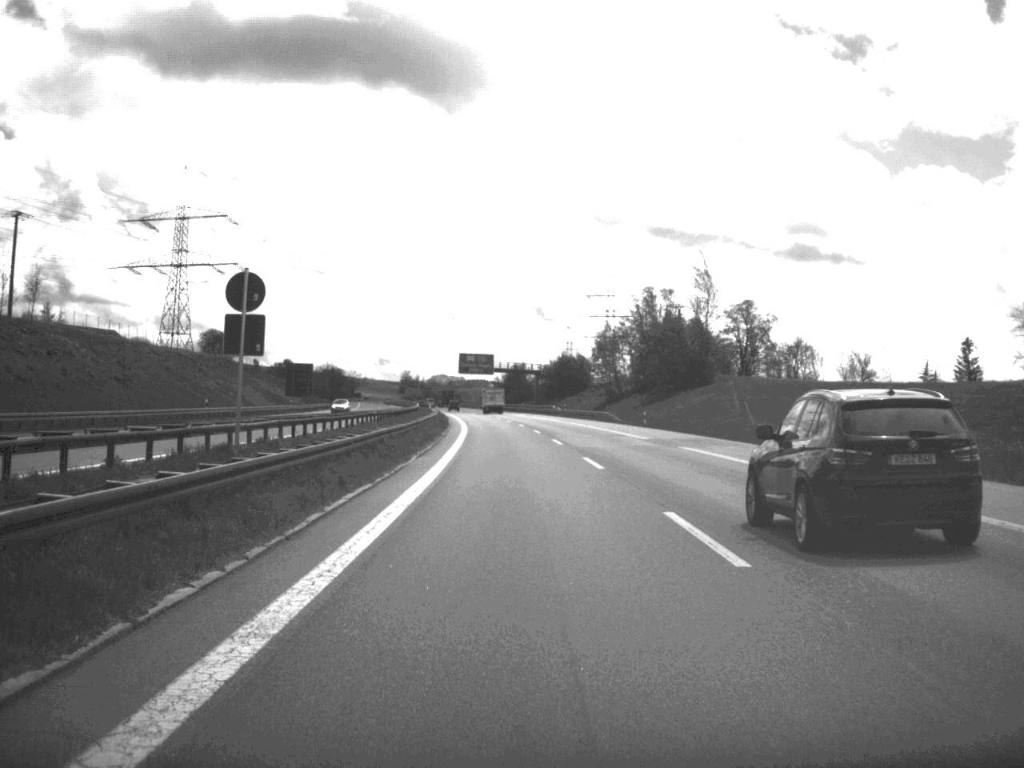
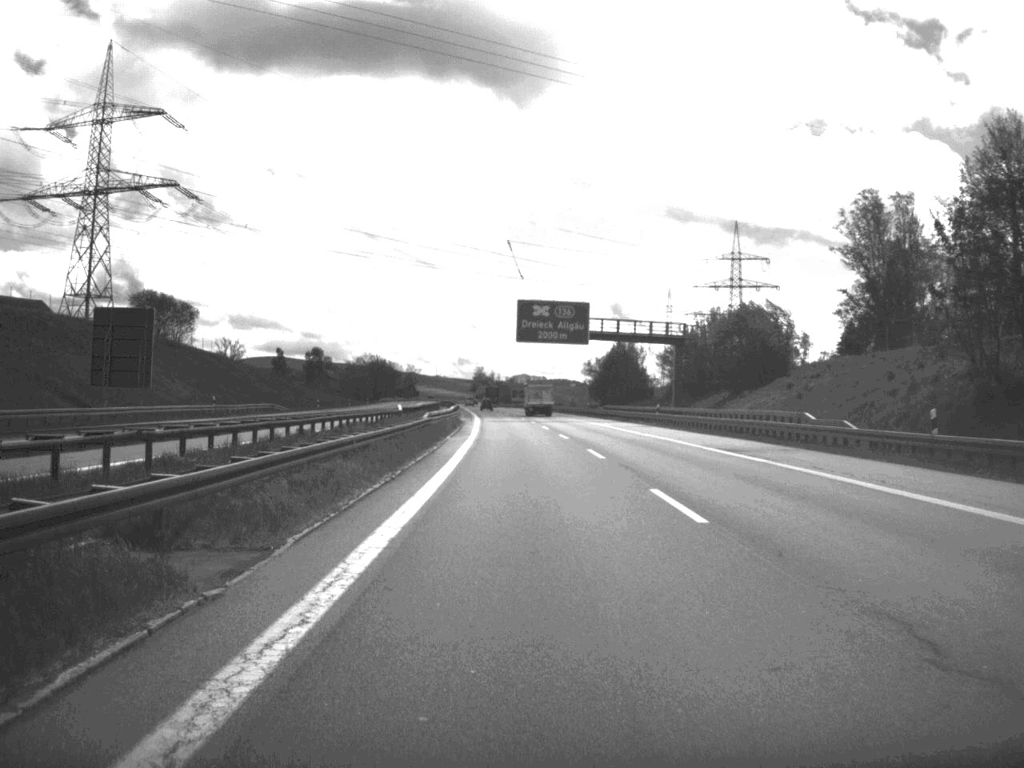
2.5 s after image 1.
(-3.7, +101.8) m; -4°
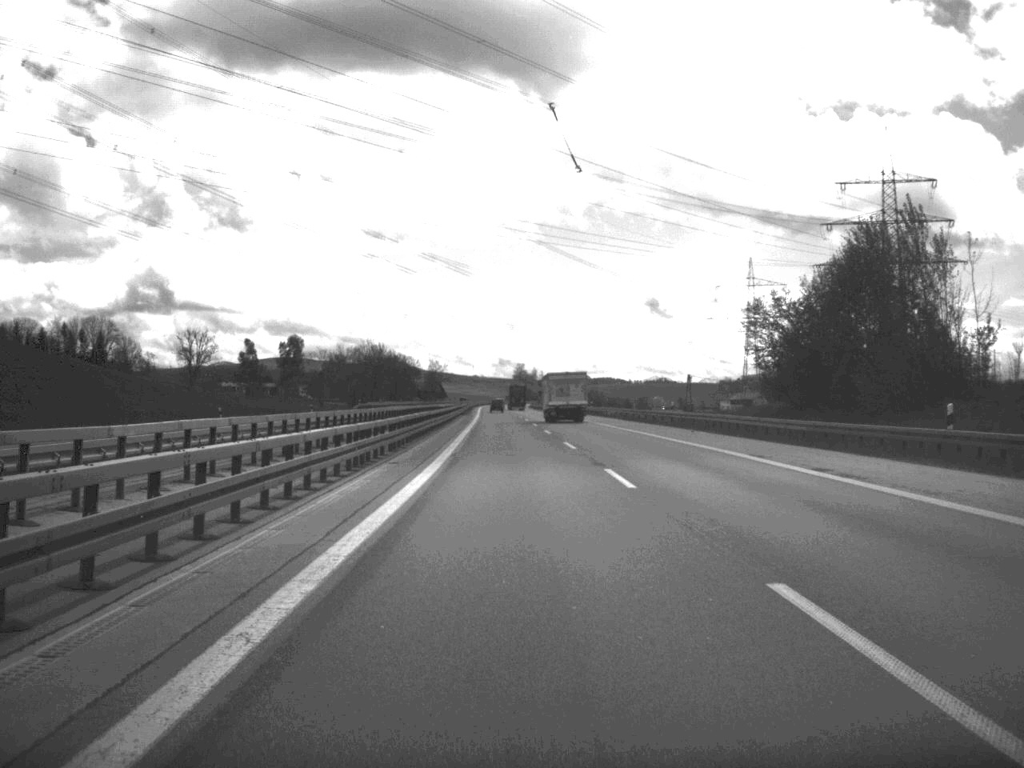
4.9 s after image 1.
(-2.1, +99.9) m; -2°
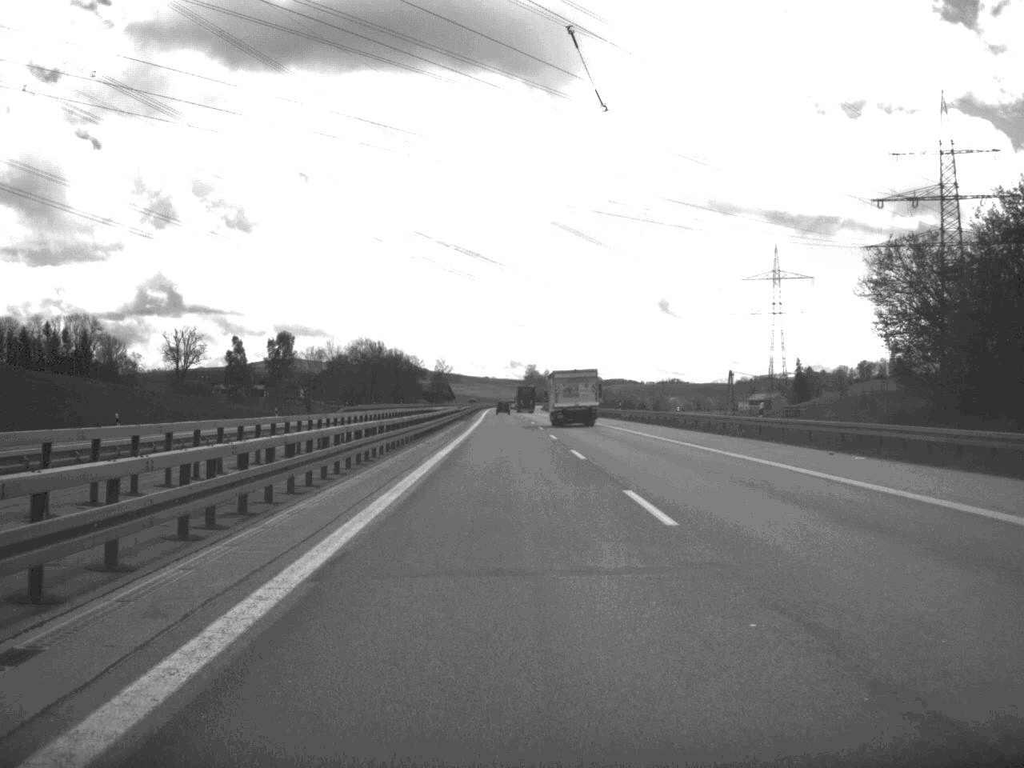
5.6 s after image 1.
(-0.1, +24.4) m; -1°
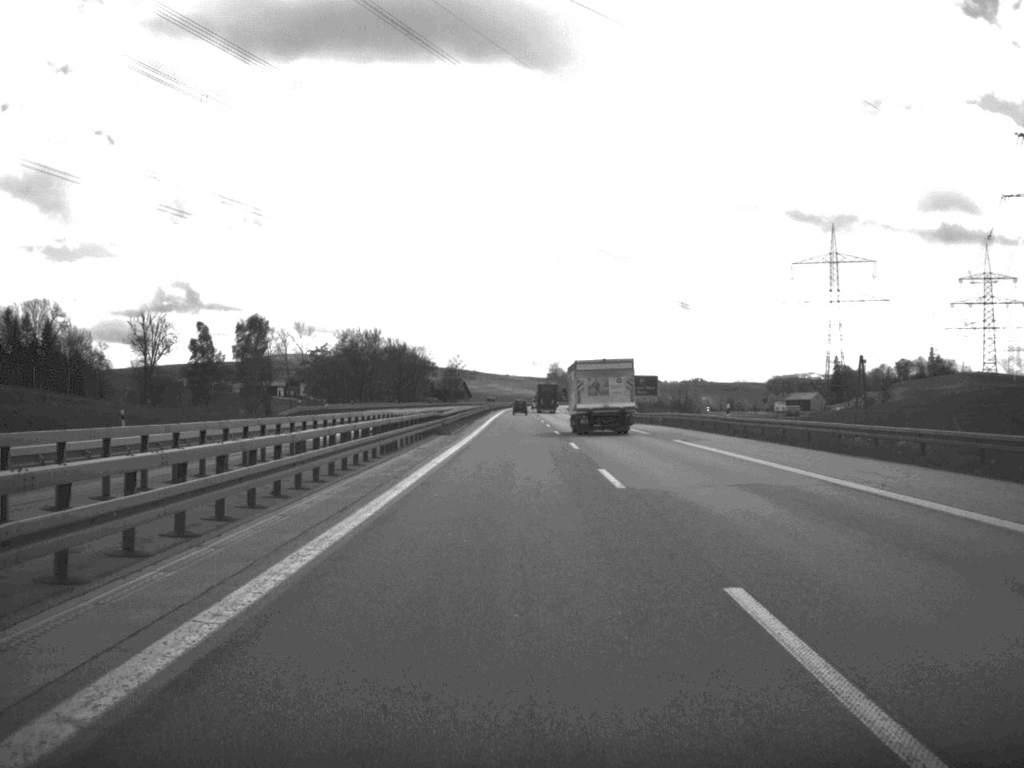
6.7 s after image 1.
(-0.4, +46.4) m; -1°
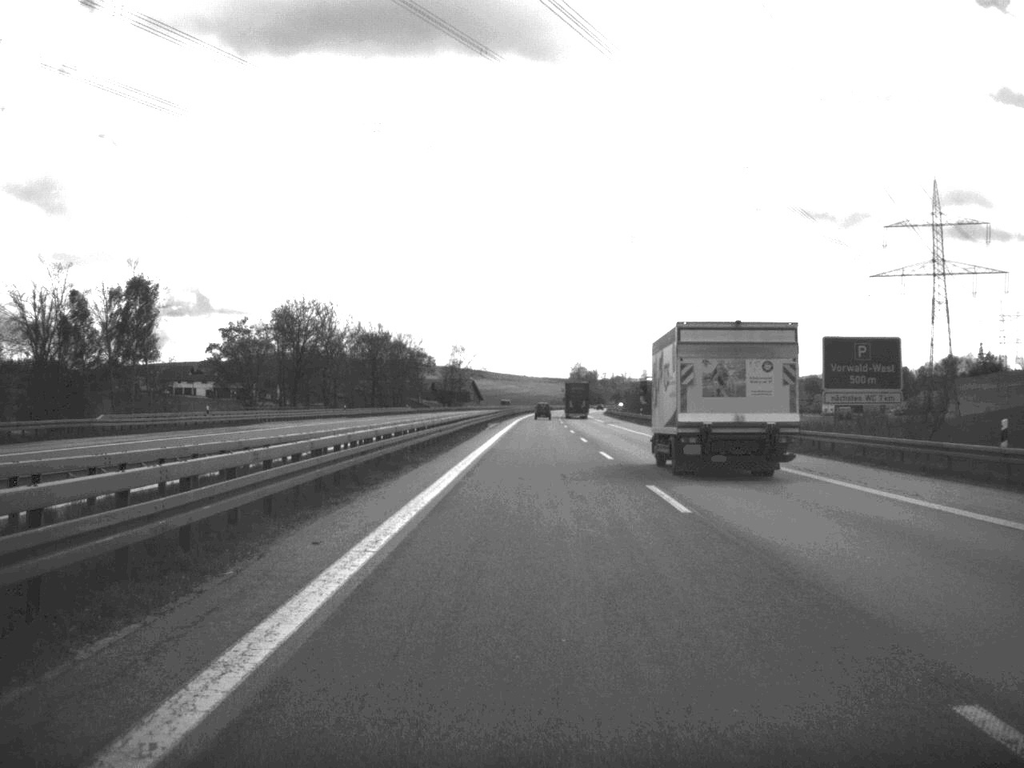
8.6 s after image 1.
(-0.8, +74.7) m; -1°
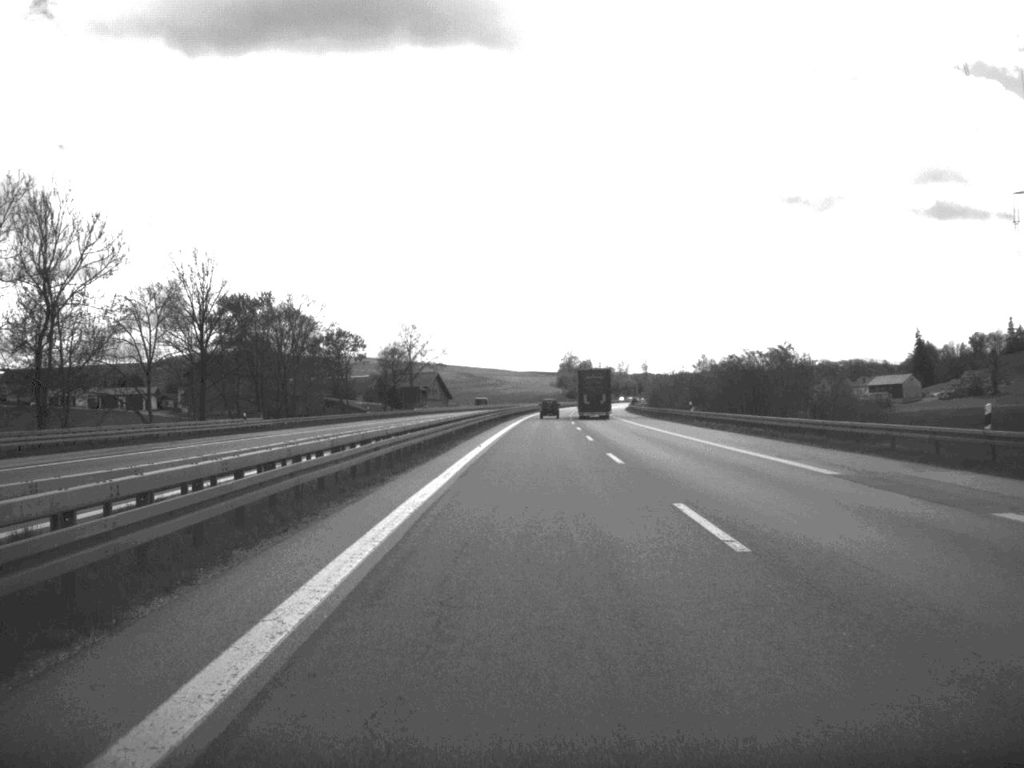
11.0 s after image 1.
(+0.6, +93.8) m; +1°
